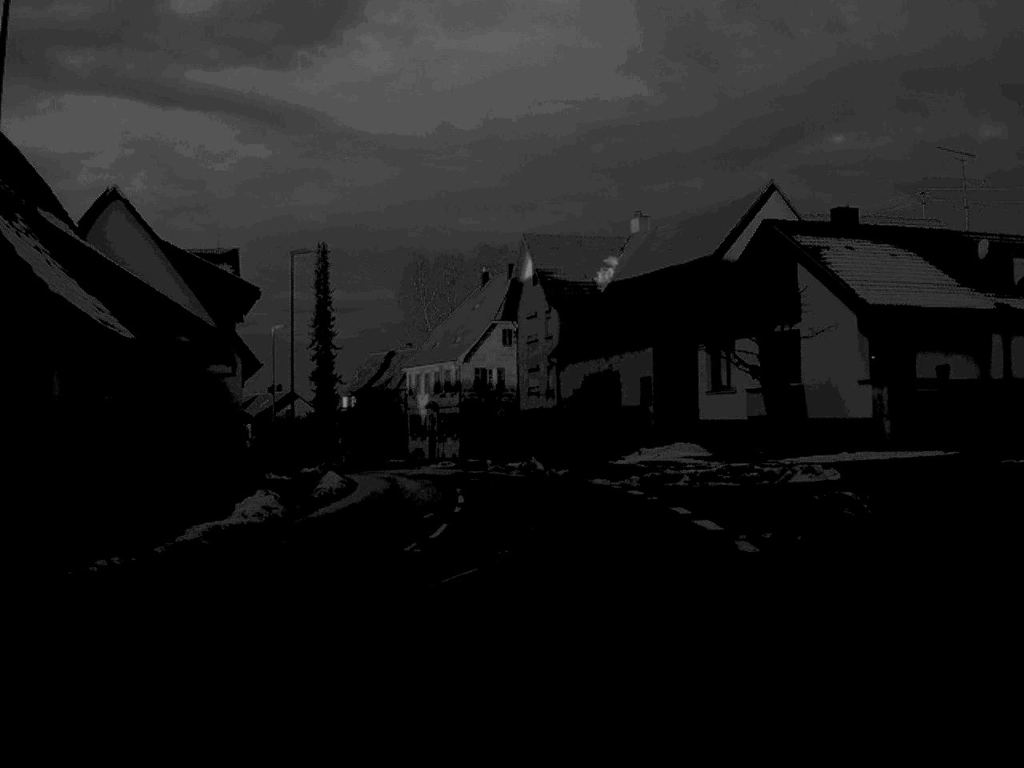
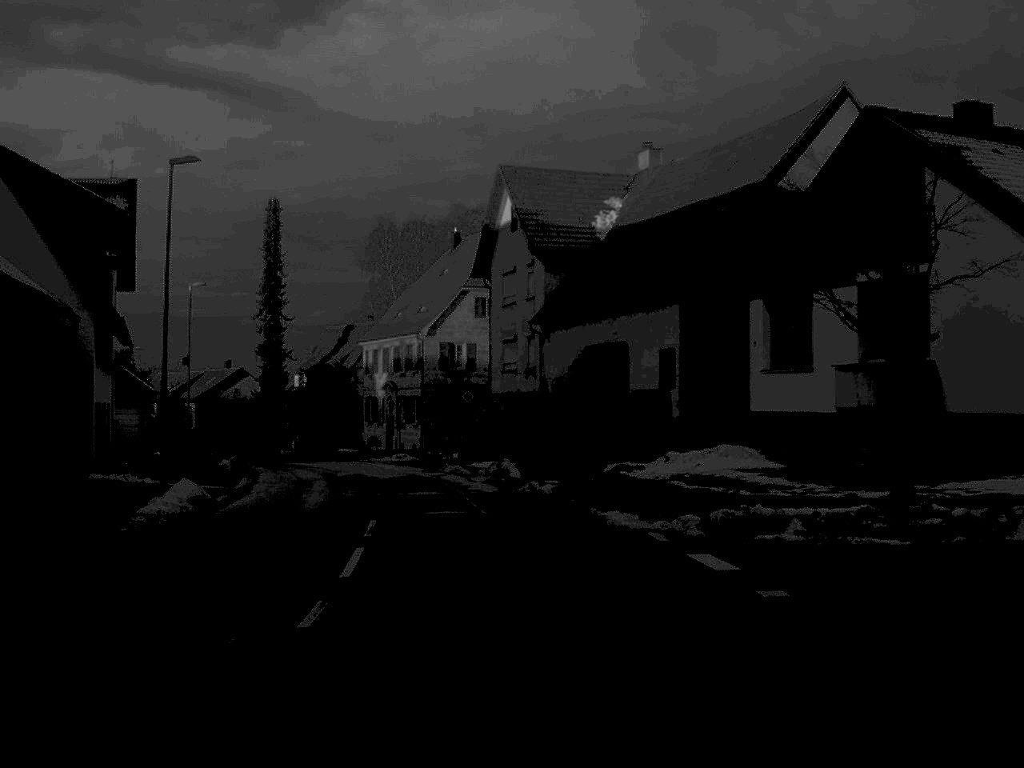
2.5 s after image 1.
(+0.2, +14.2) m; +1°
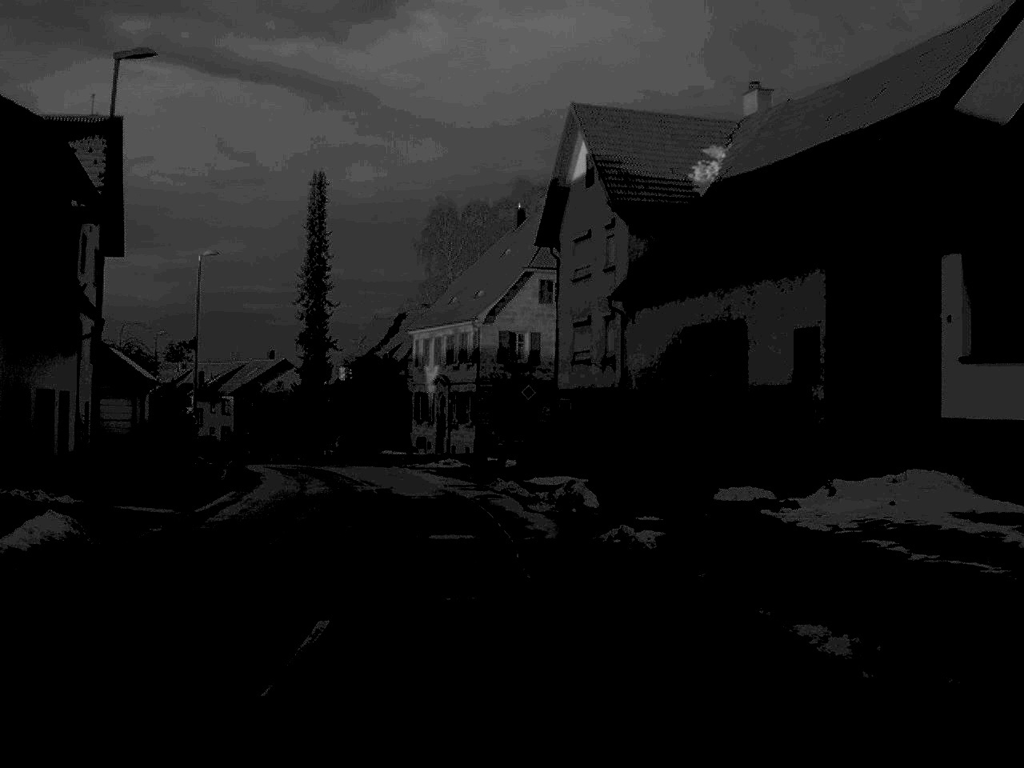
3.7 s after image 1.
(-0.2, +9.9) m; -3°
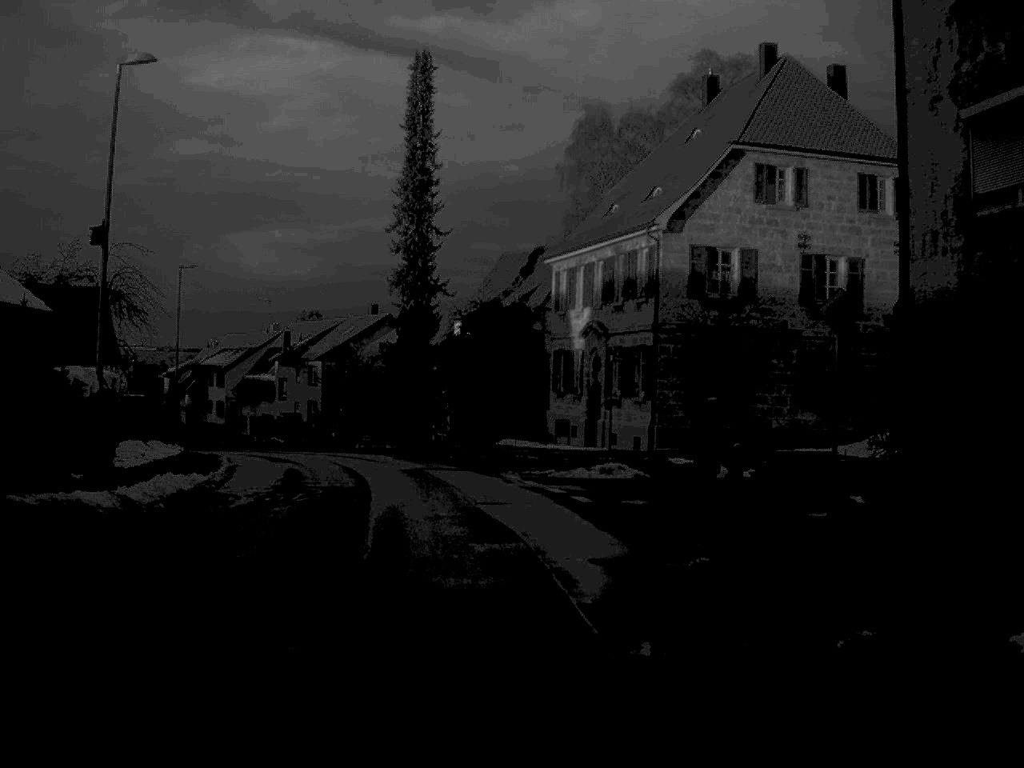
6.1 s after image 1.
(-1.6, +25.7) m; -7°
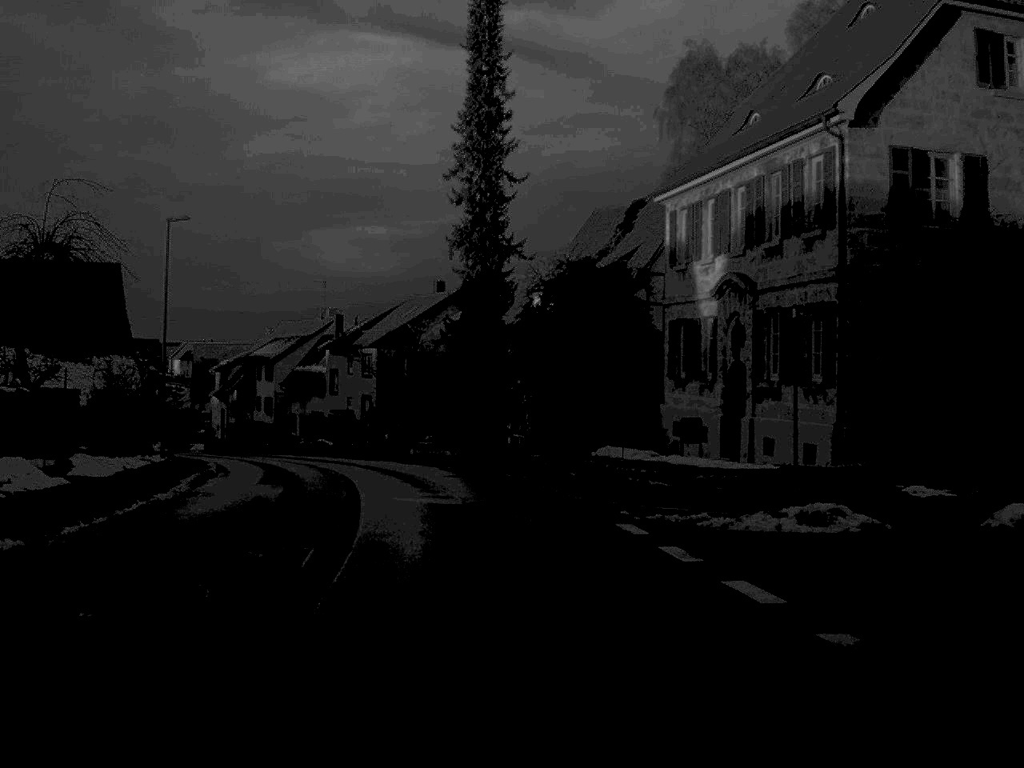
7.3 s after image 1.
(-0.5, +14.2) m; -4°
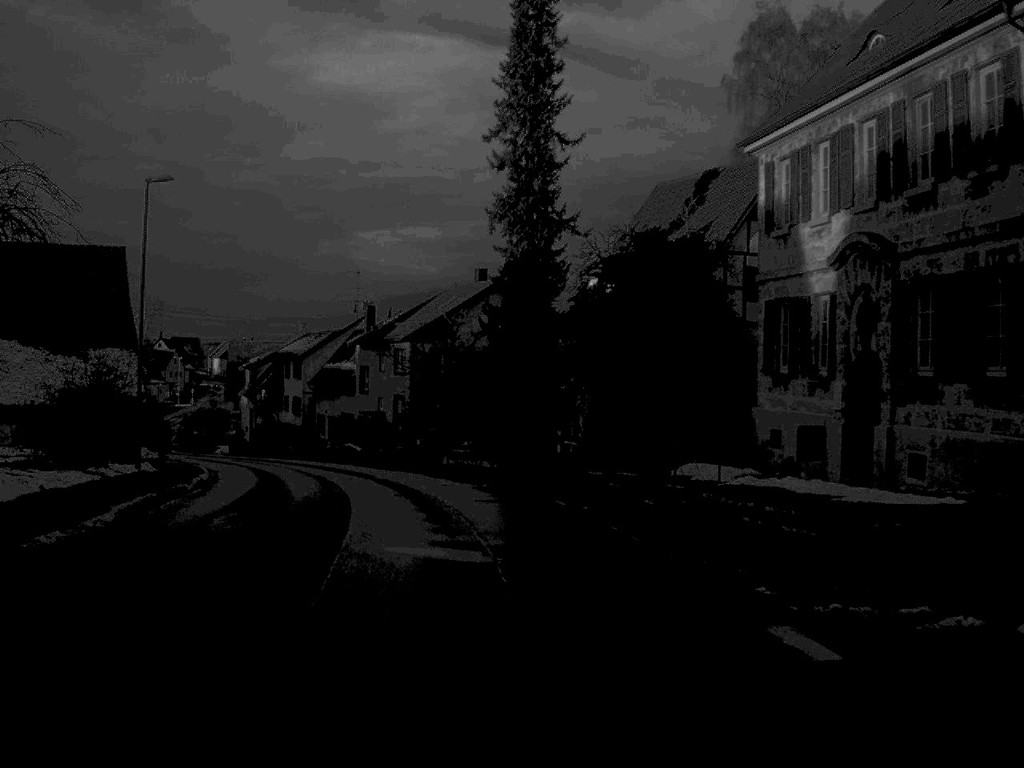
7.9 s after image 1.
(-0.1, +7.9) m; -2°
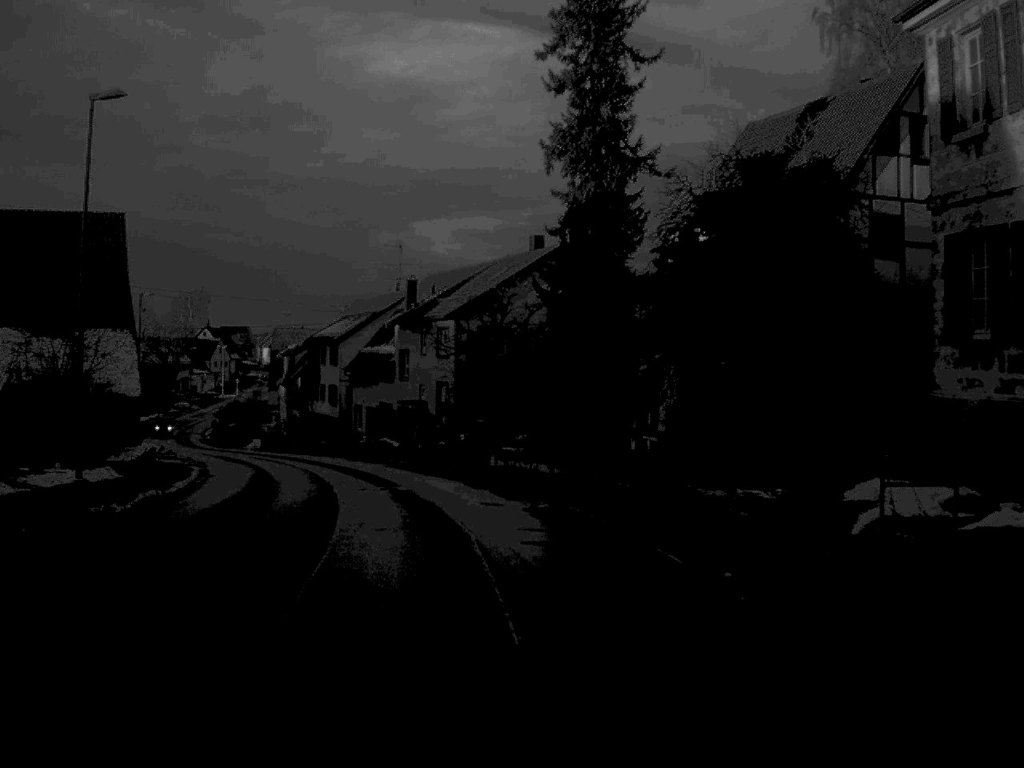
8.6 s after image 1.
(-0.2, +9.2) m; -3°
